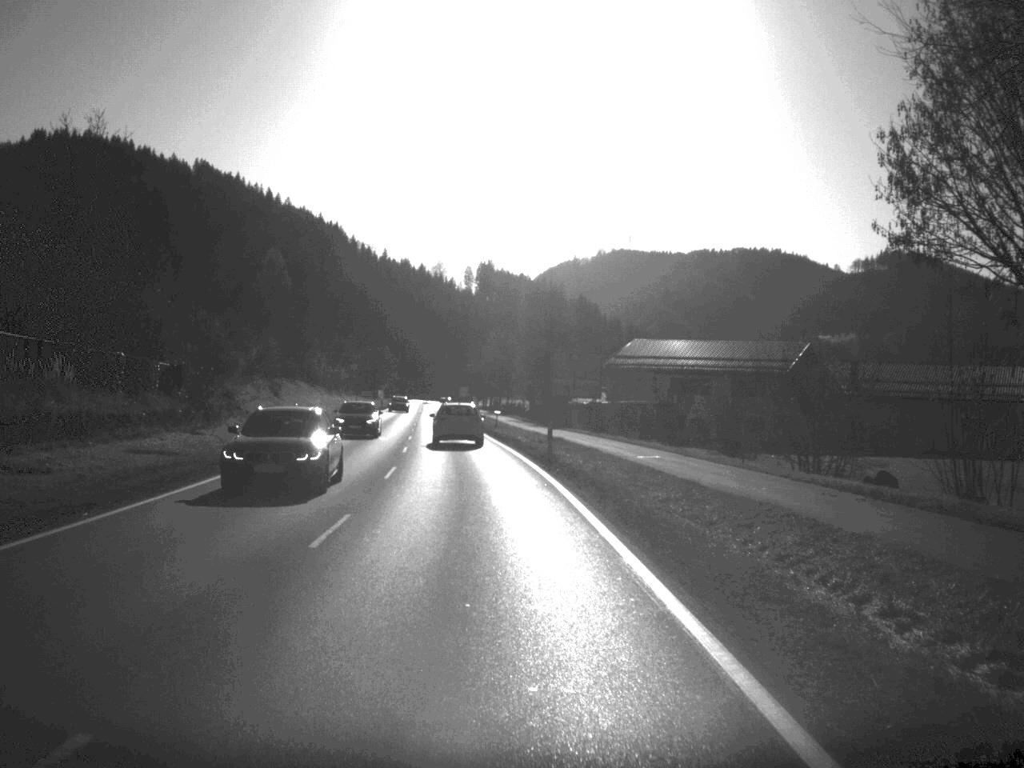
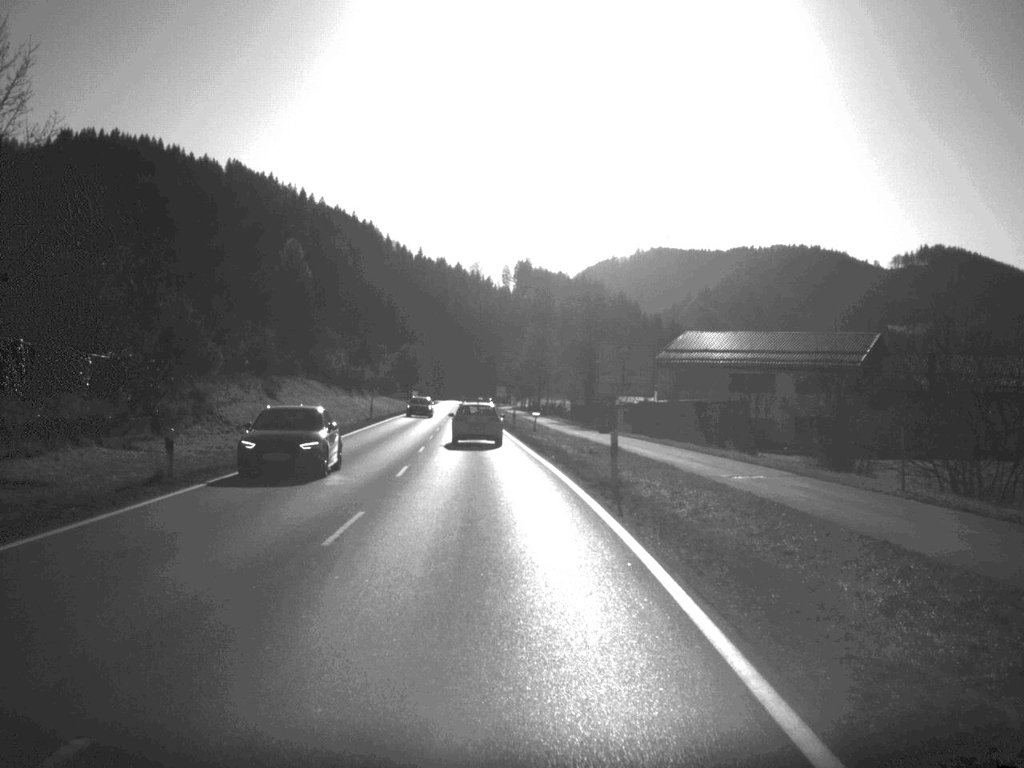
(-0.2, +12.1) m; -2°
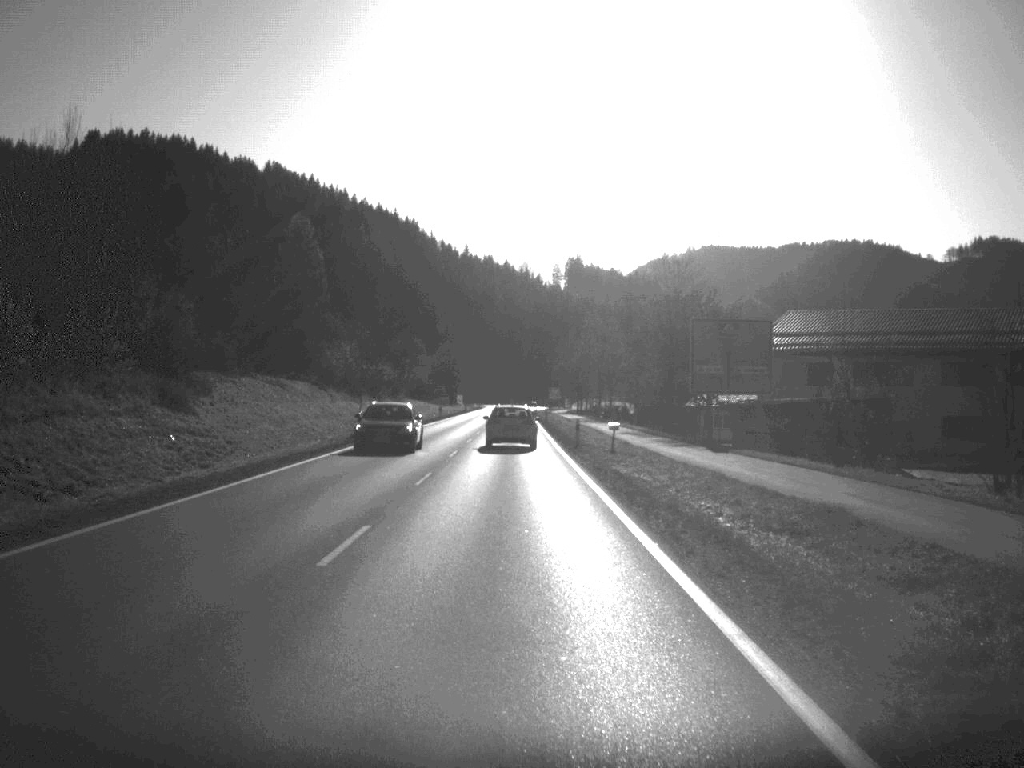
(-0.6, +25.4) m; -2°
